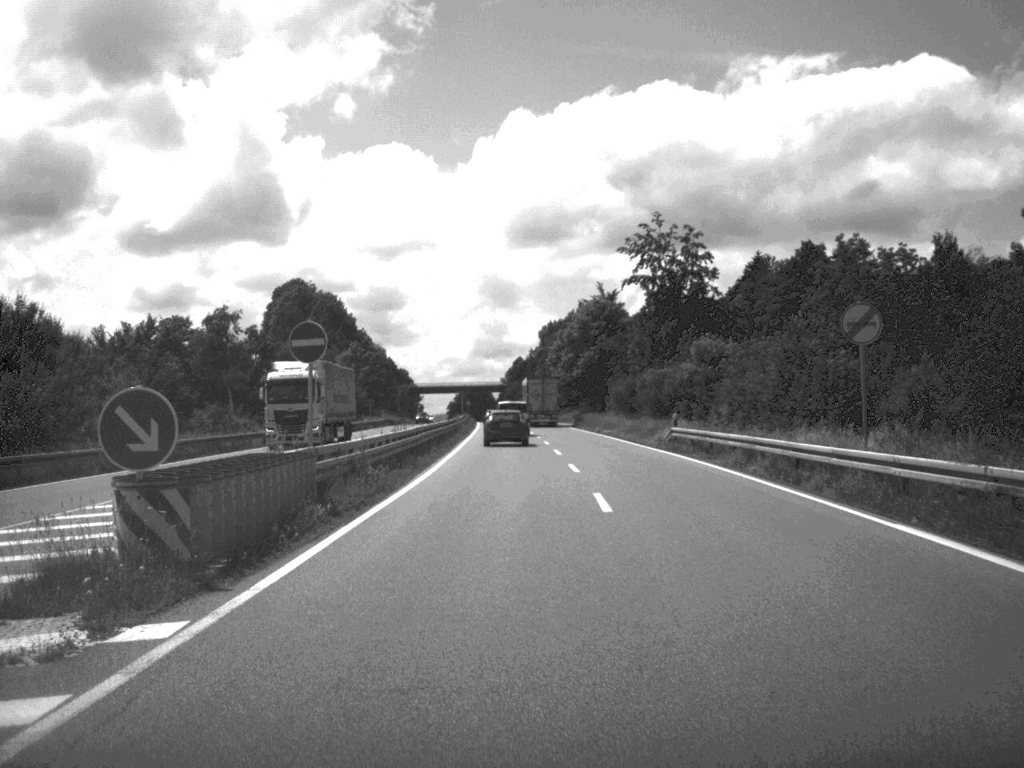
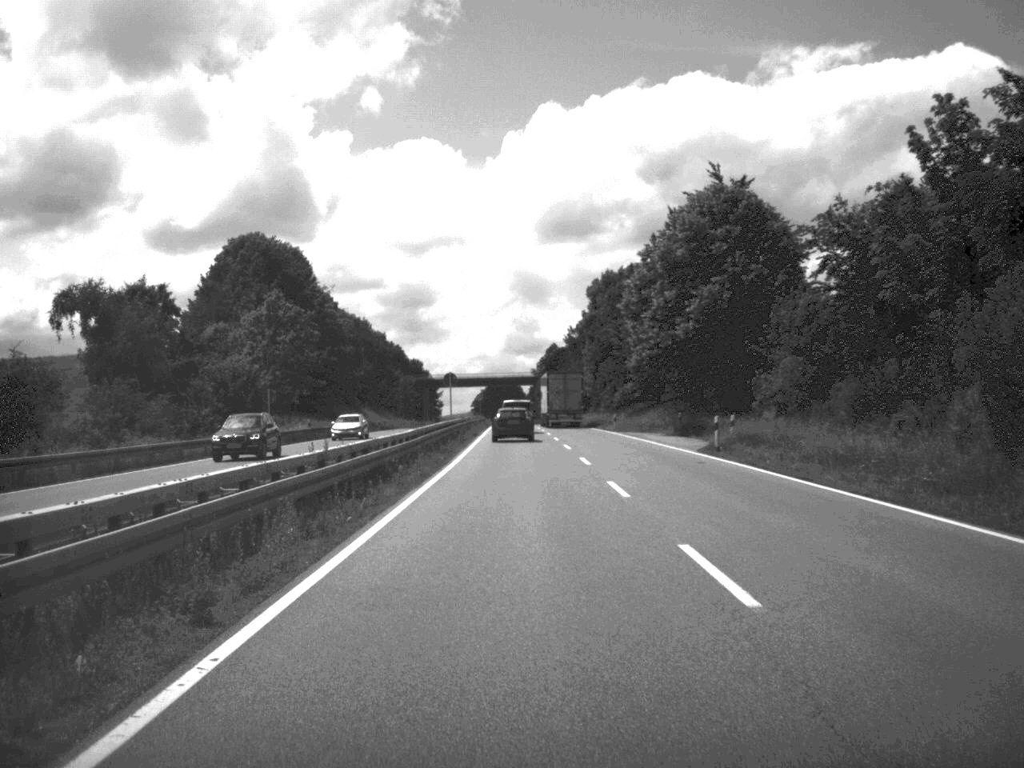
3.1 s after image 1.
(-1.2, +68.0) m; -2°
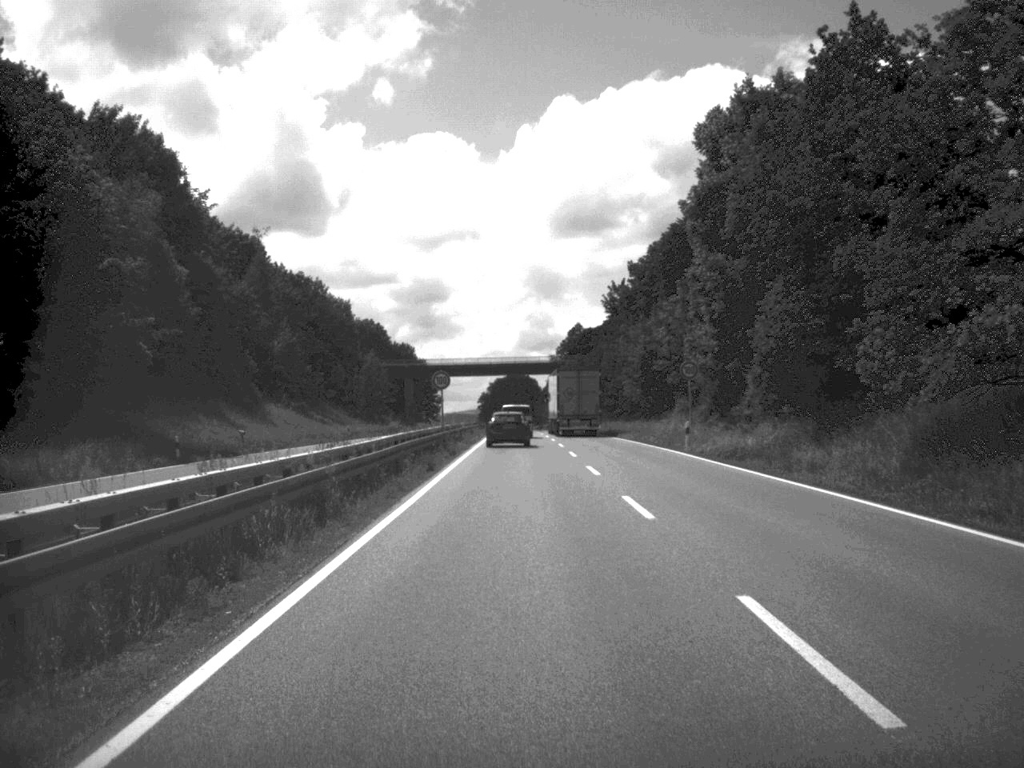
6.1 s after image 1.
(-0.8, +74.4) m; -1°
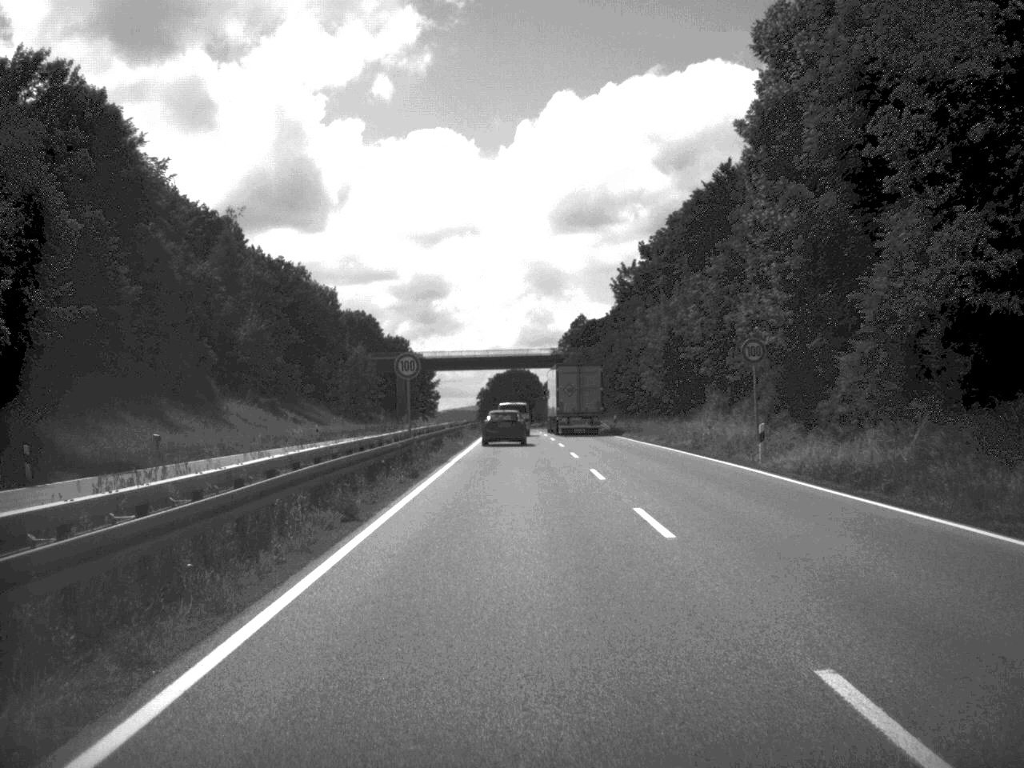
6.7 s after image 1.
(0.0, +14.8) m; 0°
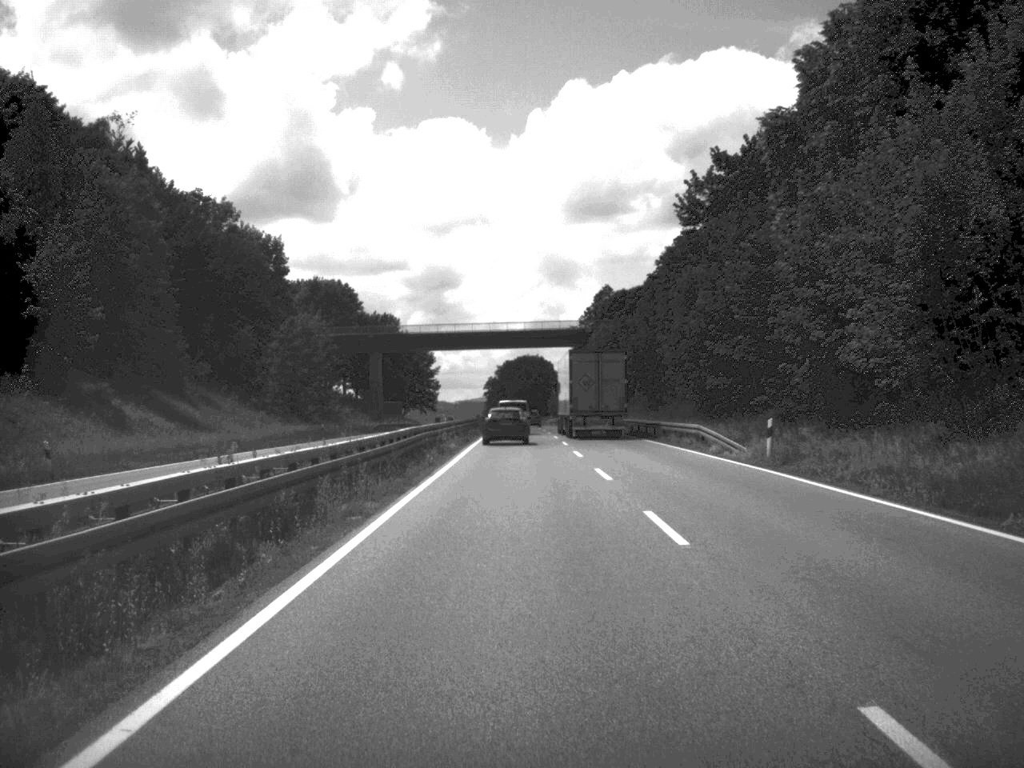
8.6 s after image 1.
(-0.3, +48.1) m; -1°
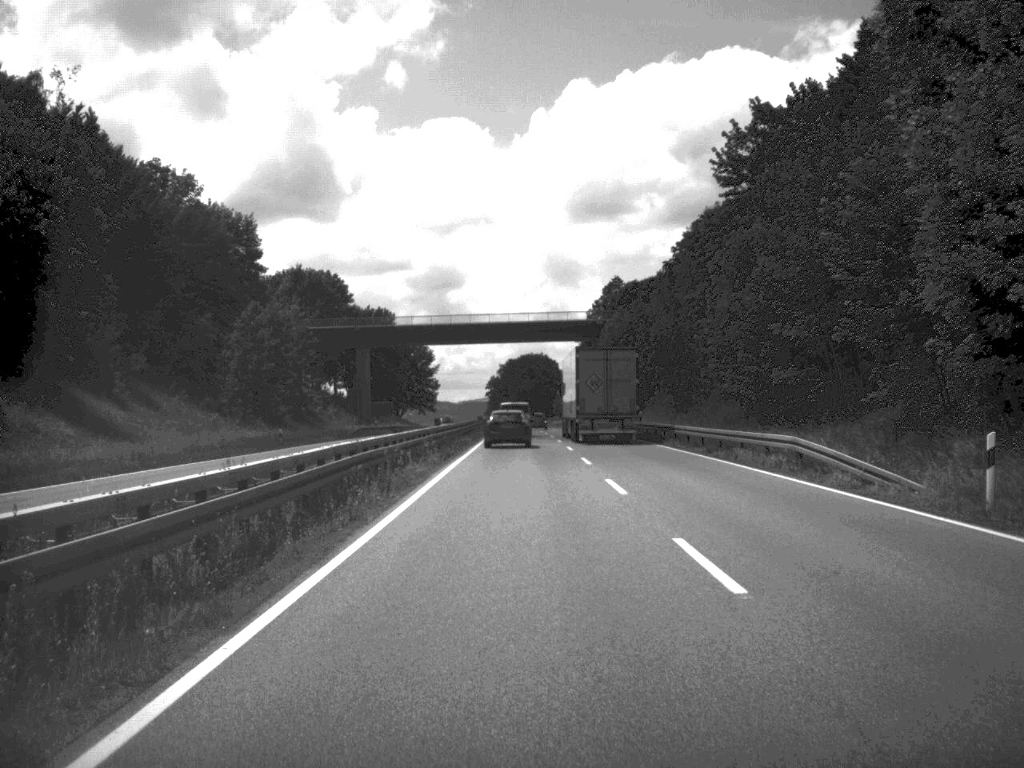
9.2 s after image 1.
(0.0, +15.3) m; 0°
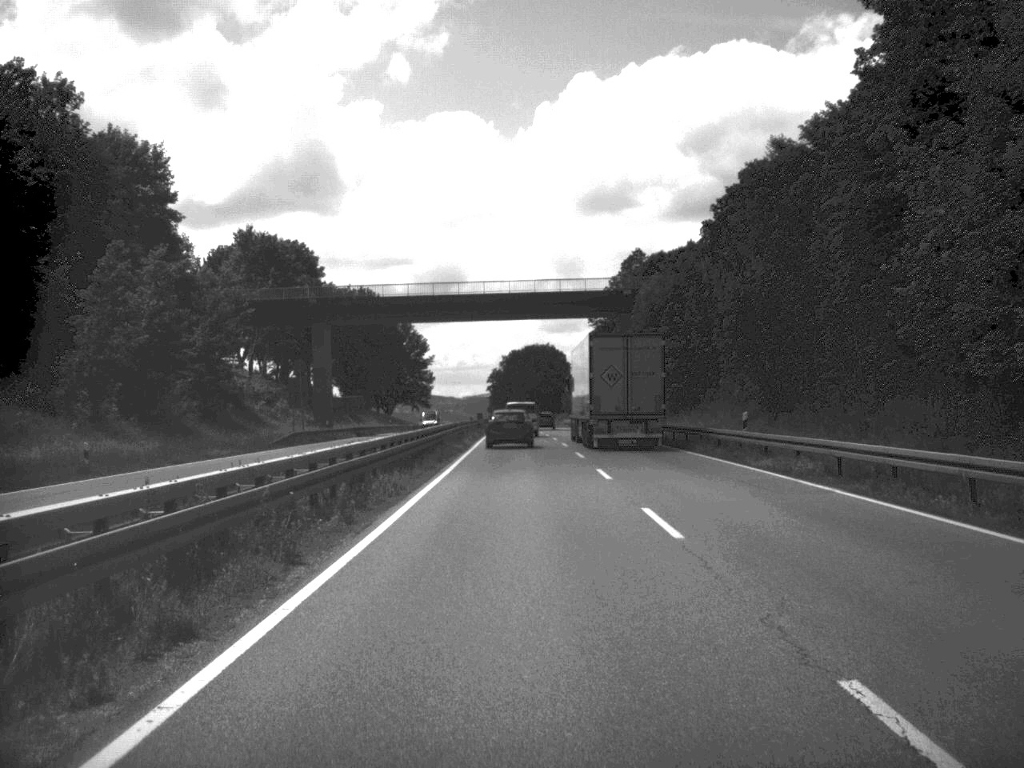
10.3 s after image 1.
(-0.1, +30.9) m; 0°
